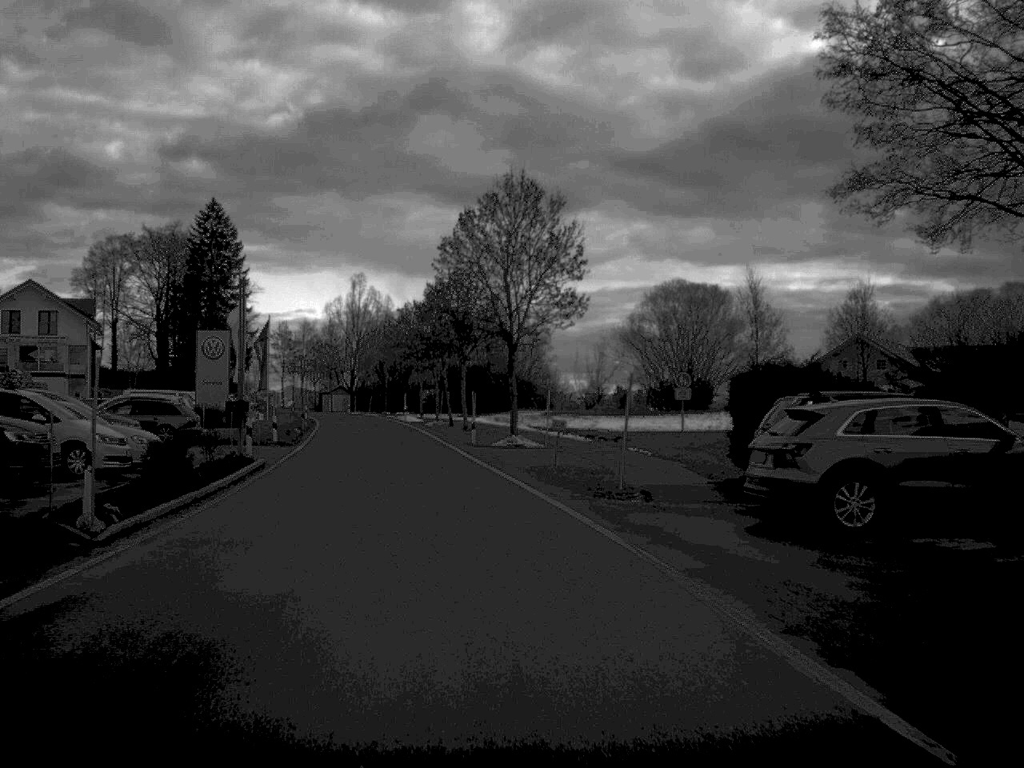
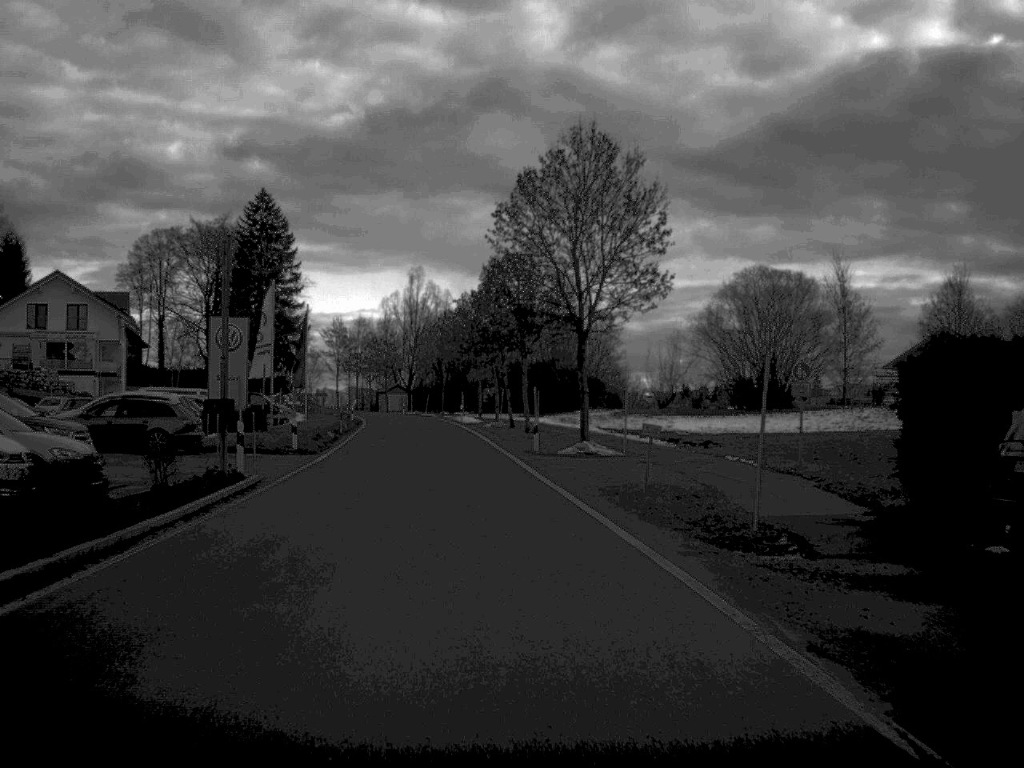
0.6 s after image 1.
(-0.2, +7.9) m; -3°
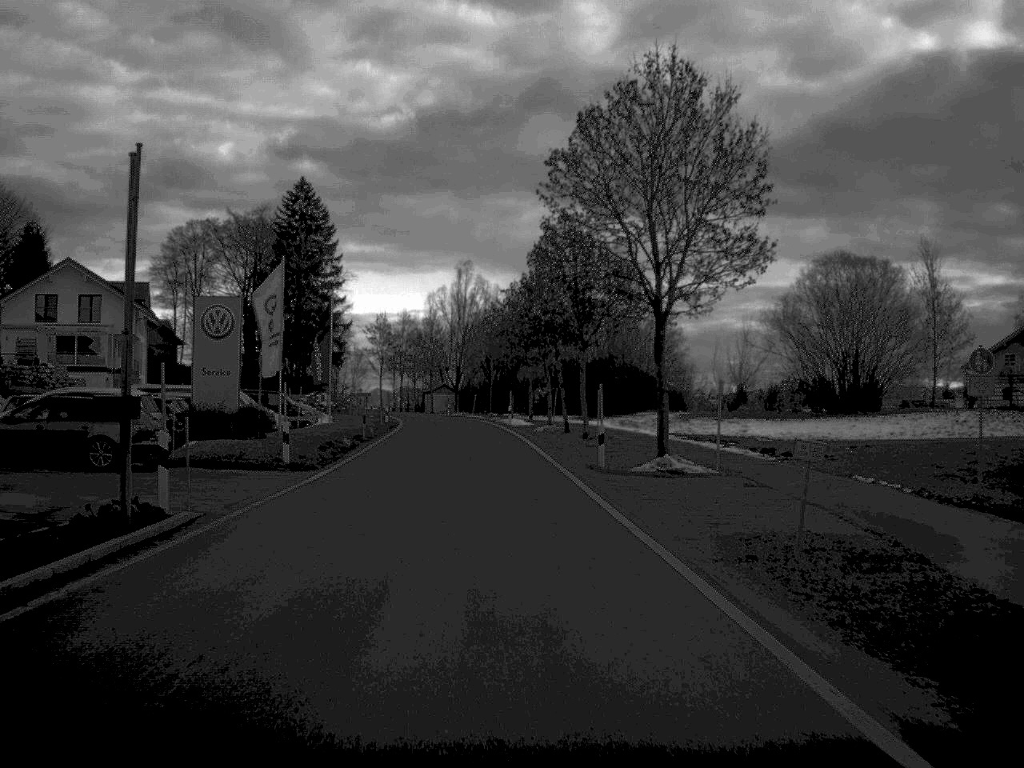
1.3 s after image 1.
(-0.2, +8.6) m; -2°
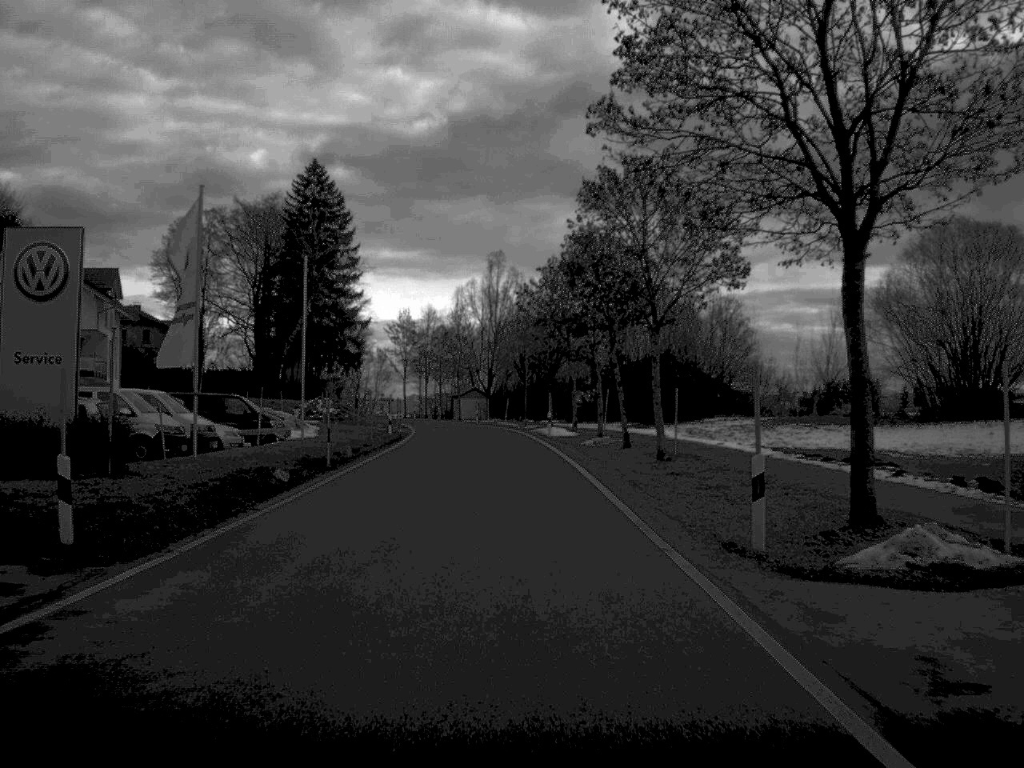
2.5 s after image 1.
(-0.2, +15.5) m; -2°
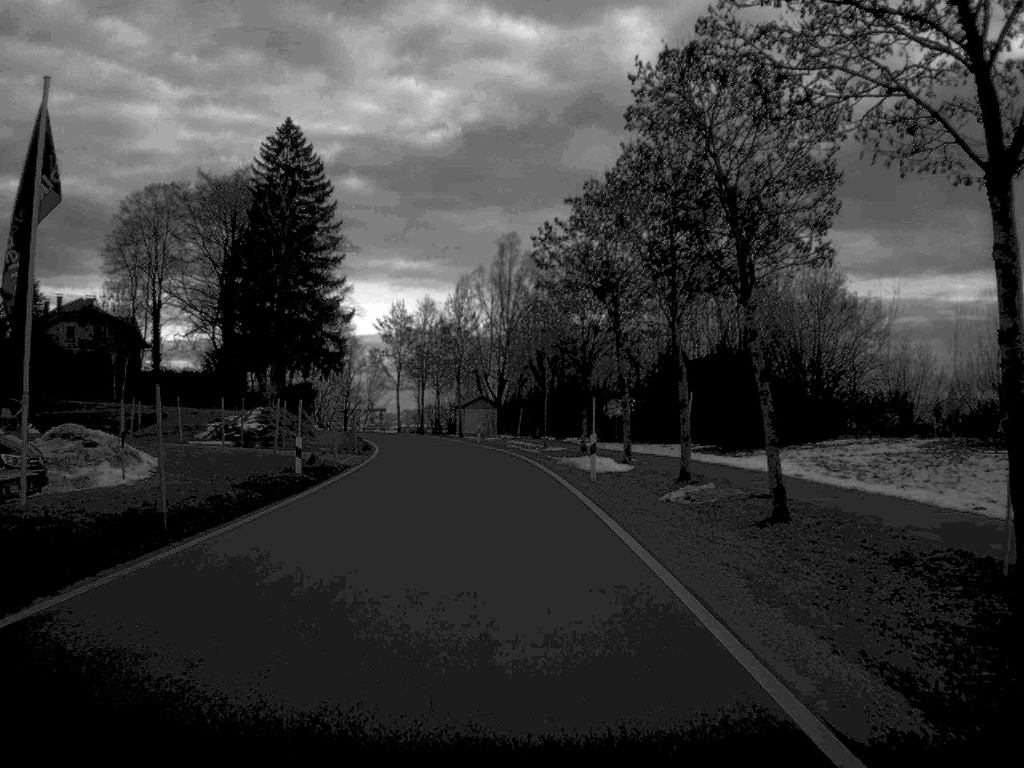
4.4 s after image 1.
(-0.2, +24.7) m; -1°
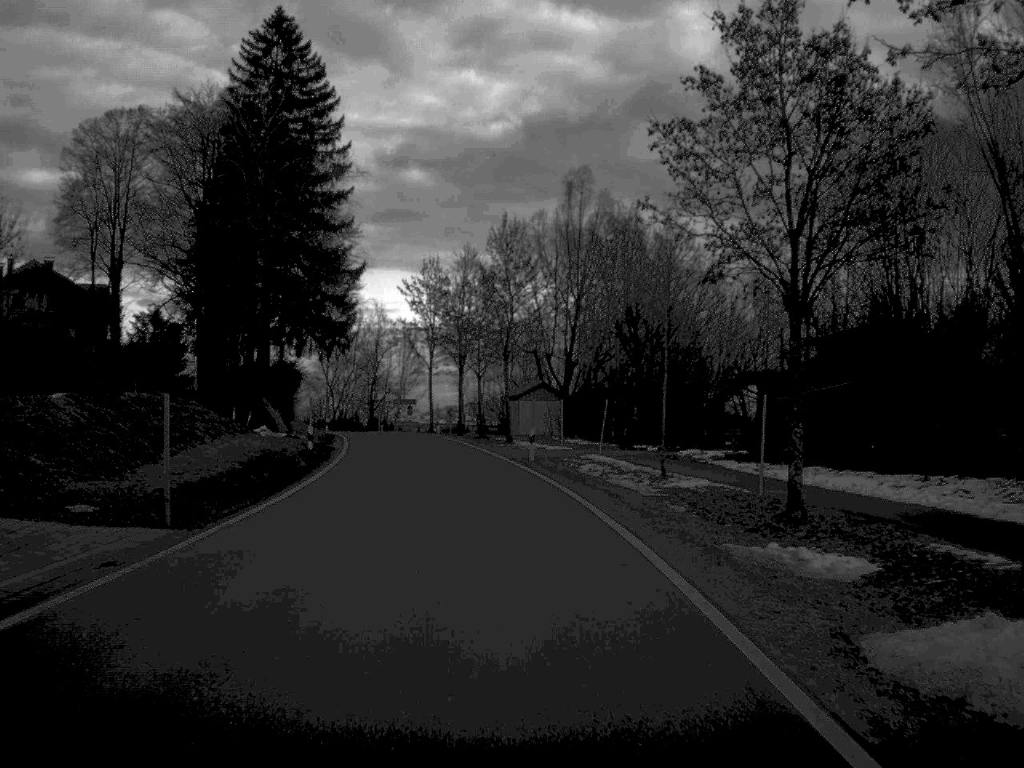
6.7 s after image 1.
(-0.7, +30.8) m; -3°
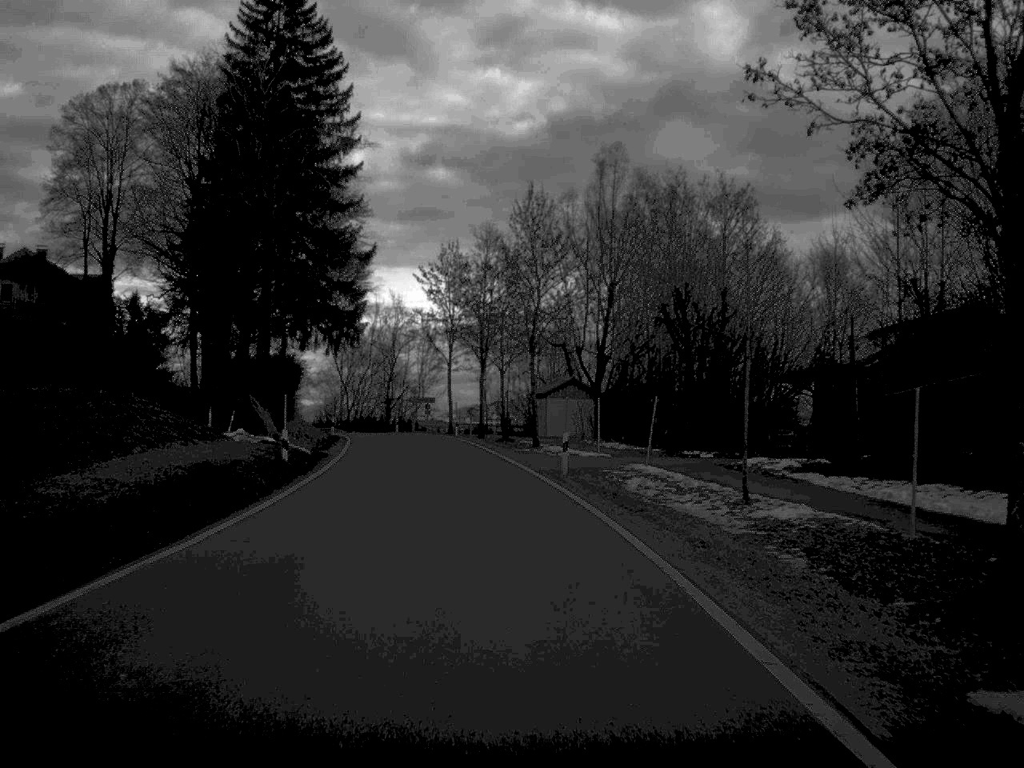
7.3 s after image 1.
(-0.1, +8.0) m; -1°
